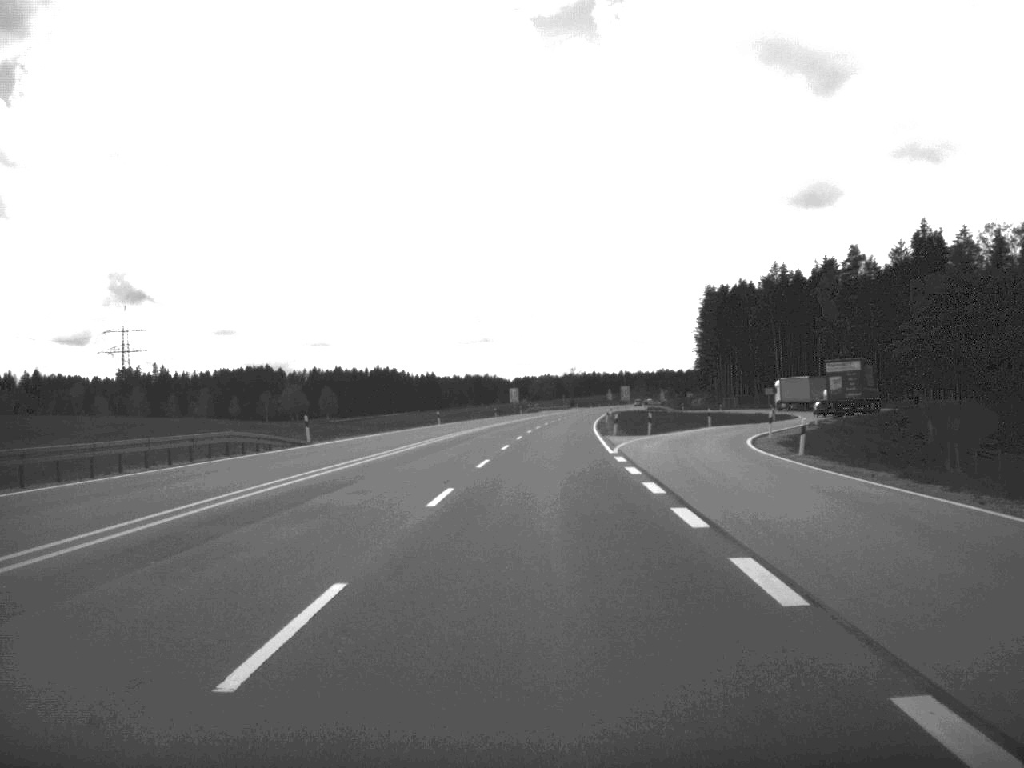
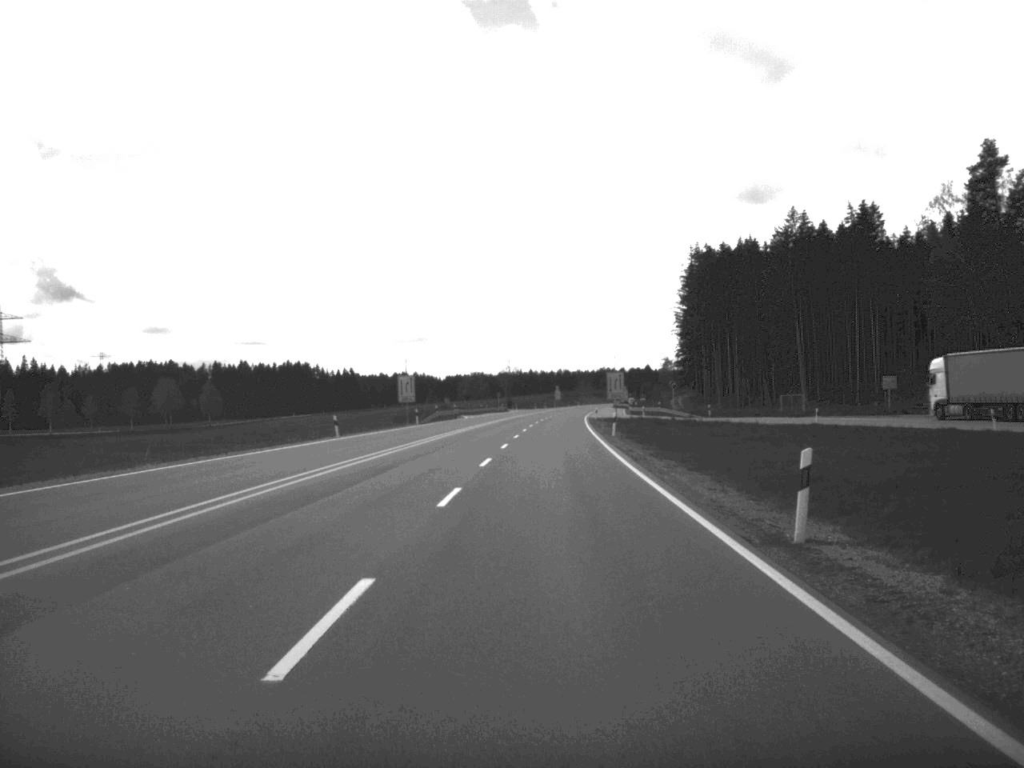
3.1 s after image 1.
(+2.2, +83.3) m; +3°
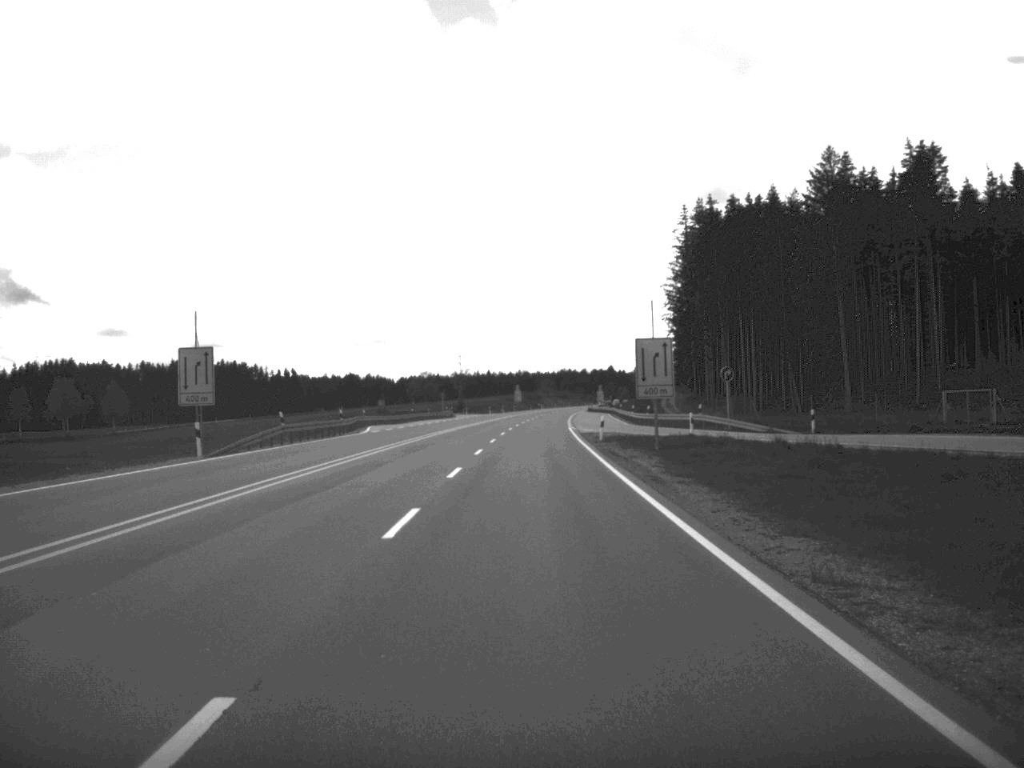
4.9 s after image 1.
(+0.9, +52.1) m; +2°
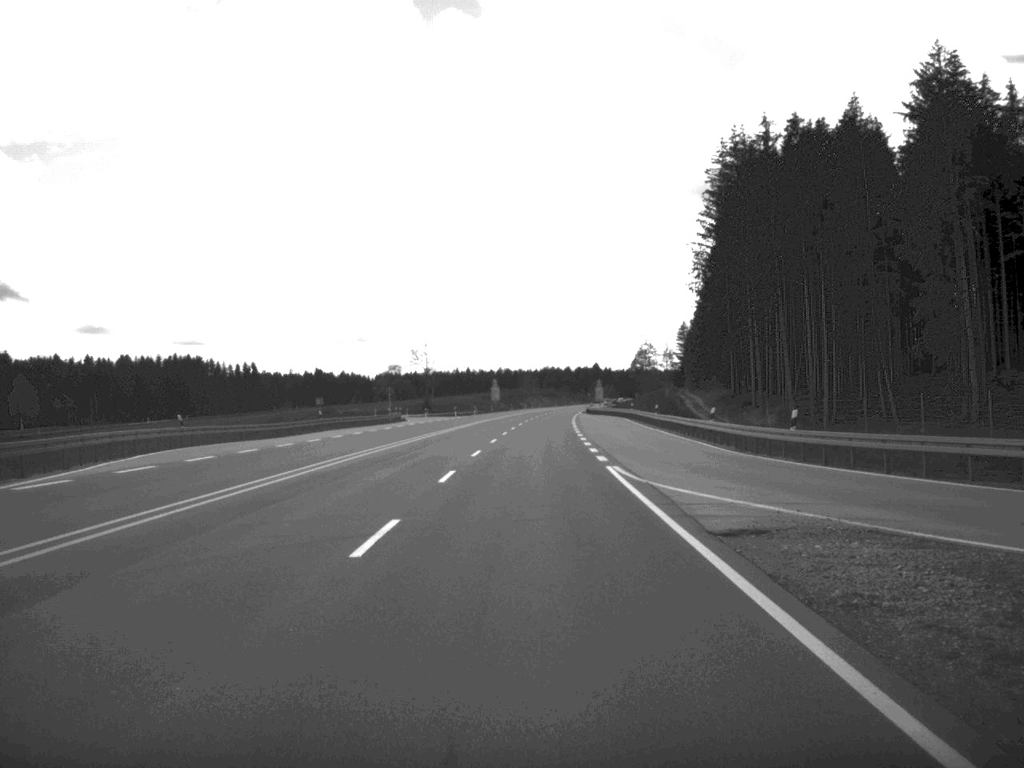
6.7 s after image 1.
(+0.3, +49.4) m; +1°
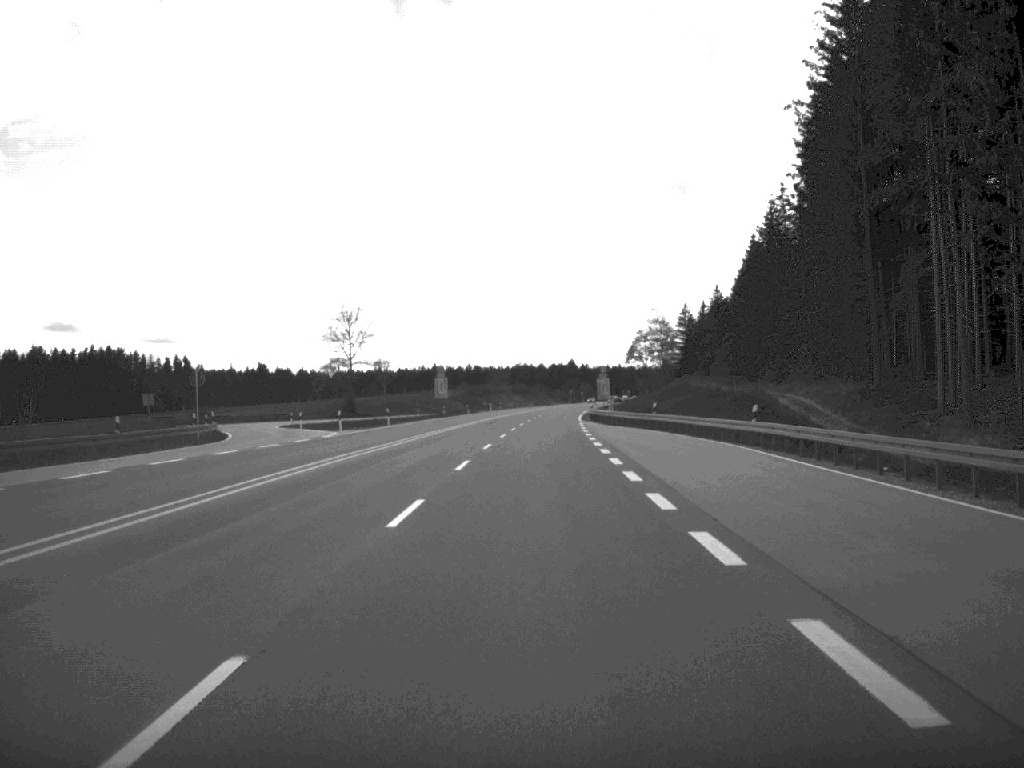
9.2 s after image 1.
(+0.7, +68.6) m; +1°
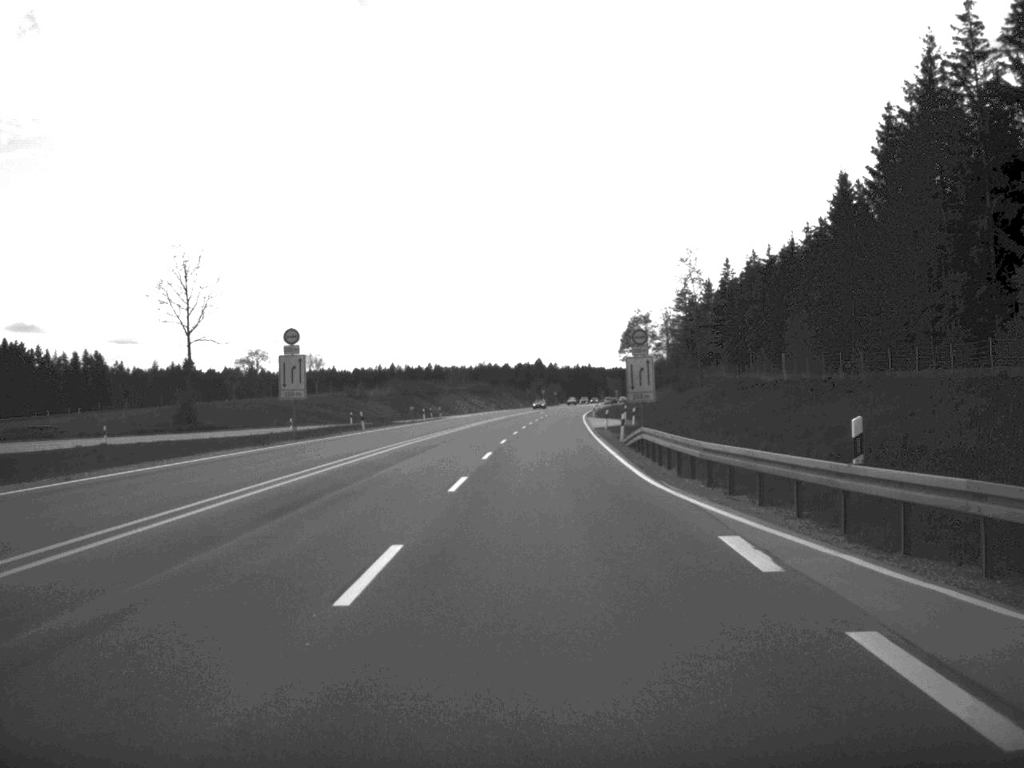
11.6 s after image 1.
(+0.7, +65.5) m; +1°
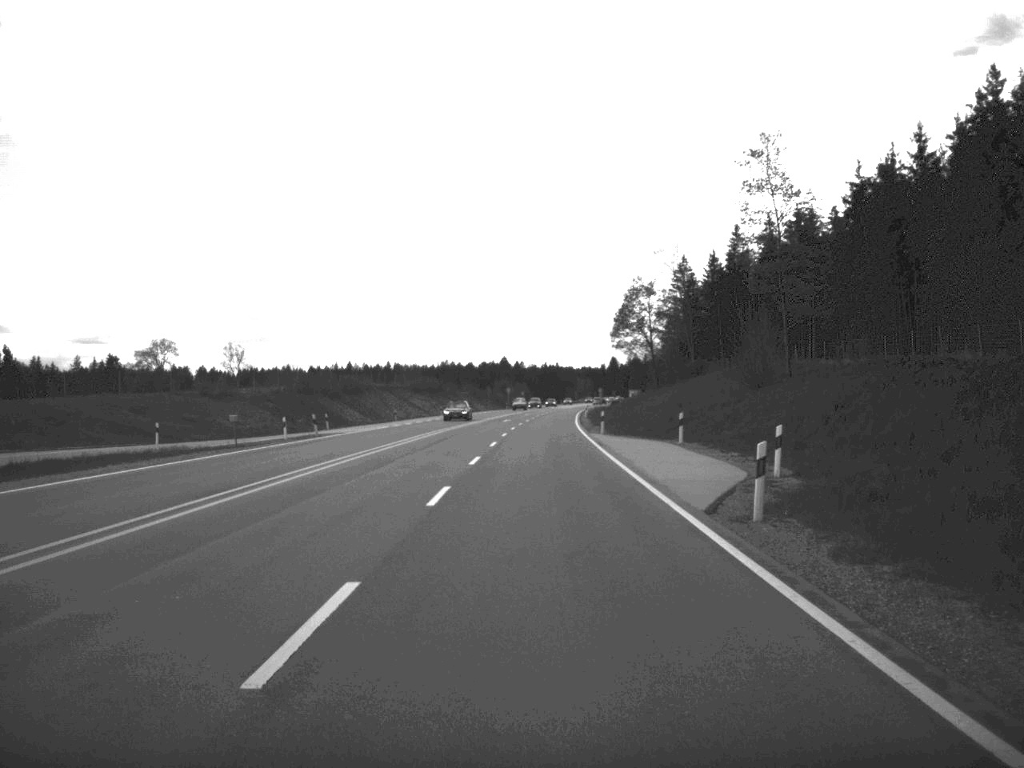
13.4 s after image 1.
(+0.7, +50.5) m; +1°
